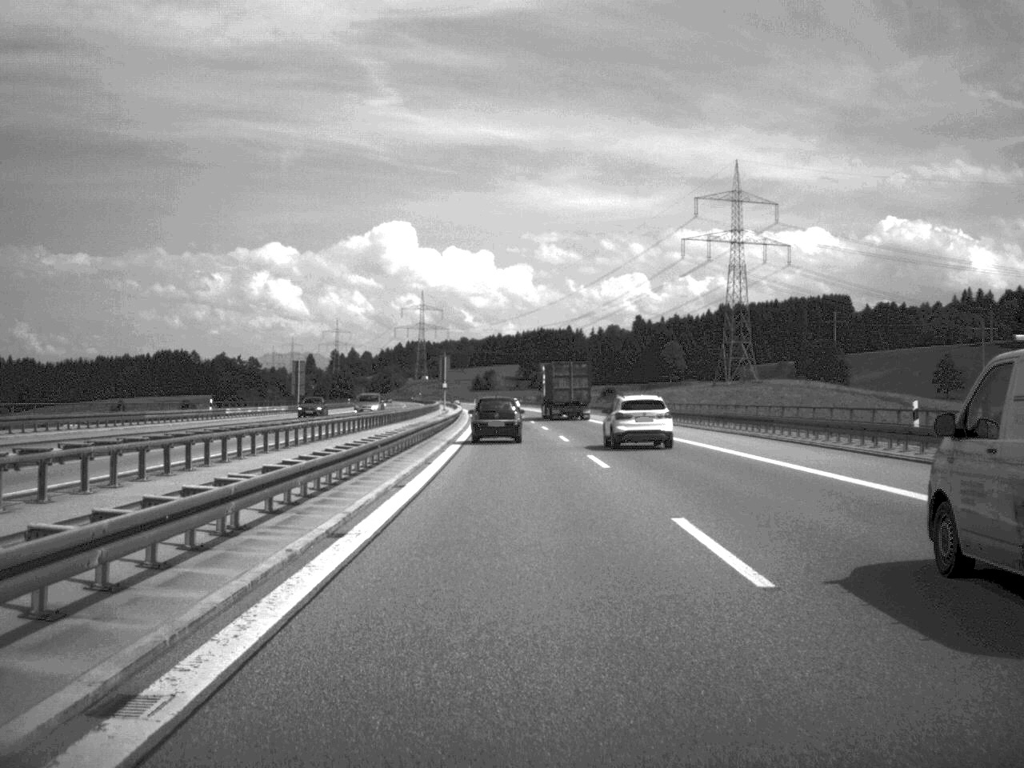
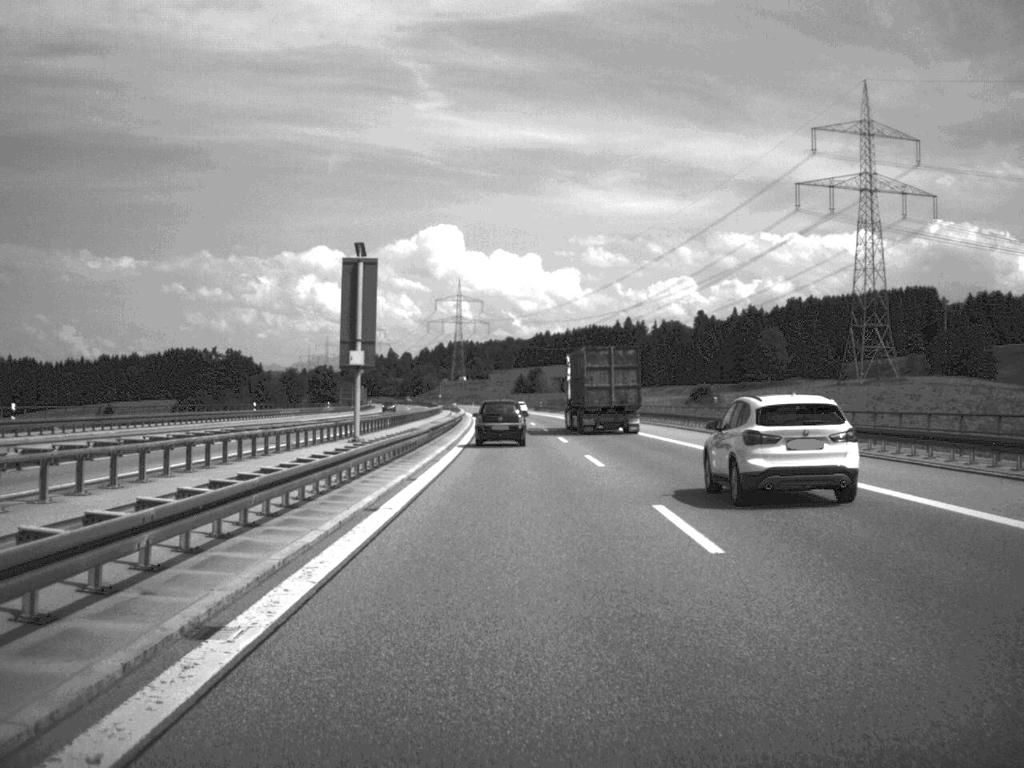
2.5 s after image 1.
(-1.6, +85.6) m; -2°
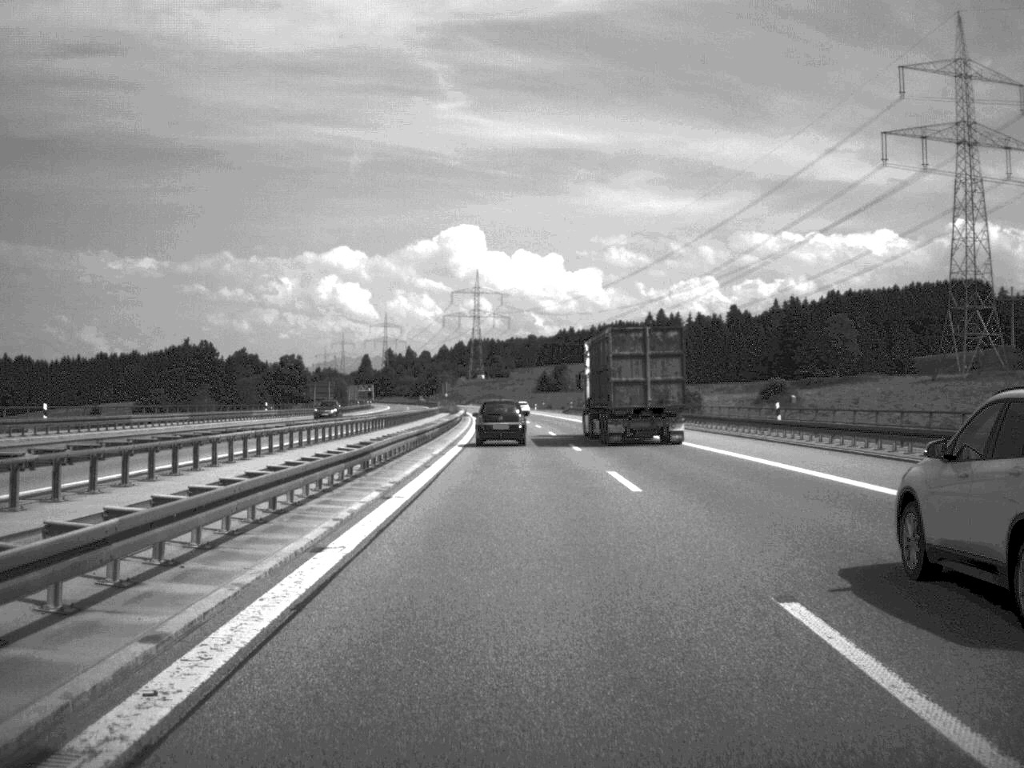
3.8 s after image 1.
(-0.4, +44.3) m; -1°
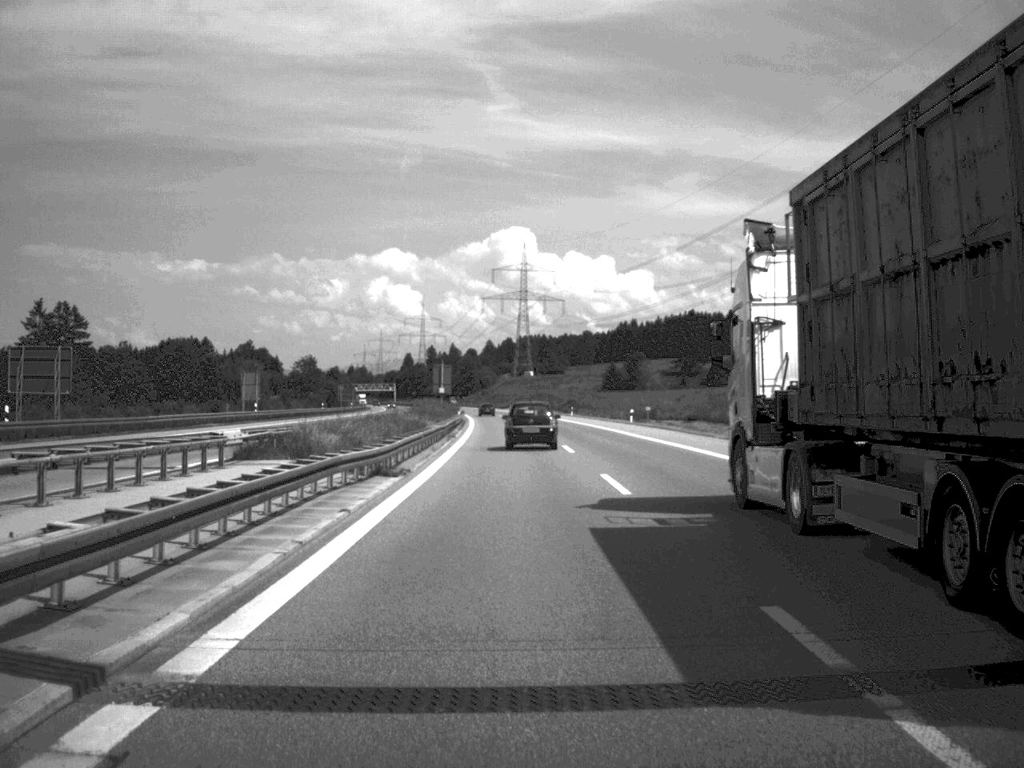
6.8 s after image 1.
(-2.2, +105.6) m; -2°
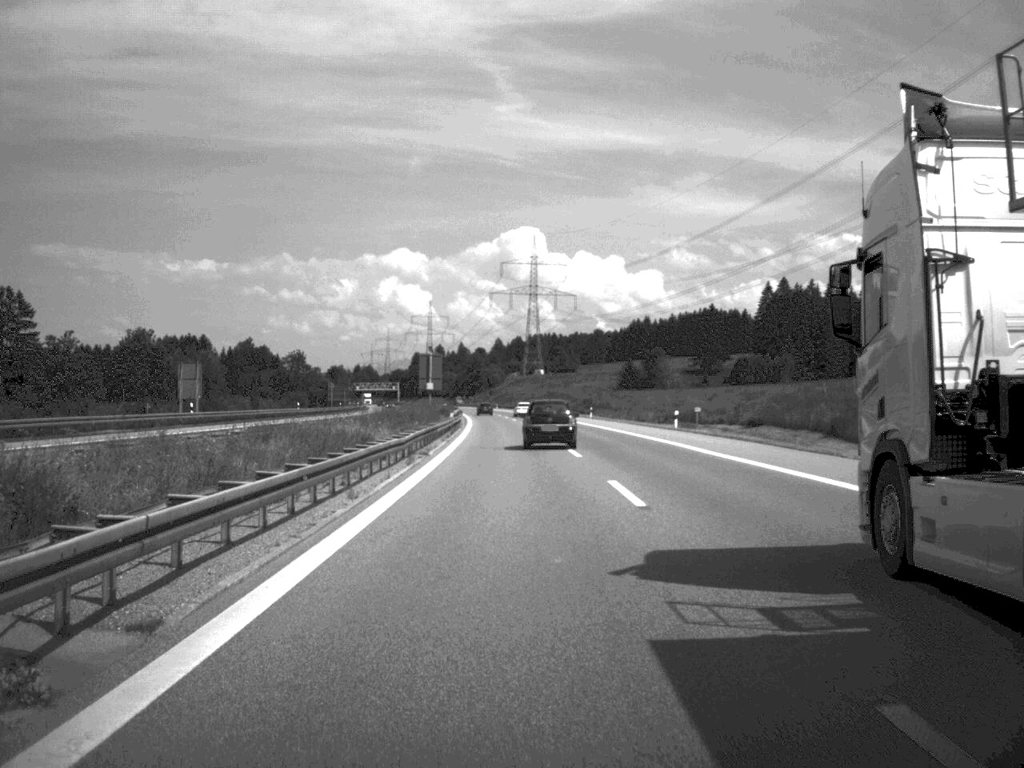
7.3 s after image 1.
(-0.1, +21.2) m; 0°
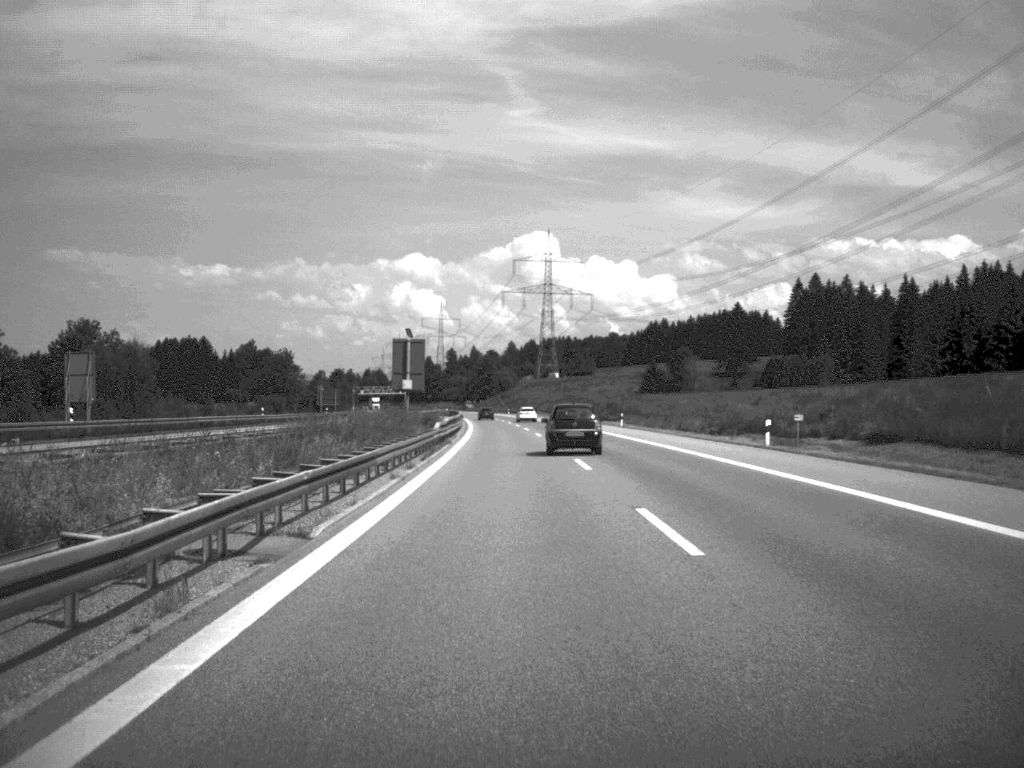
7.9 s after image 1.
(-0.1, +22.5) m; -1°
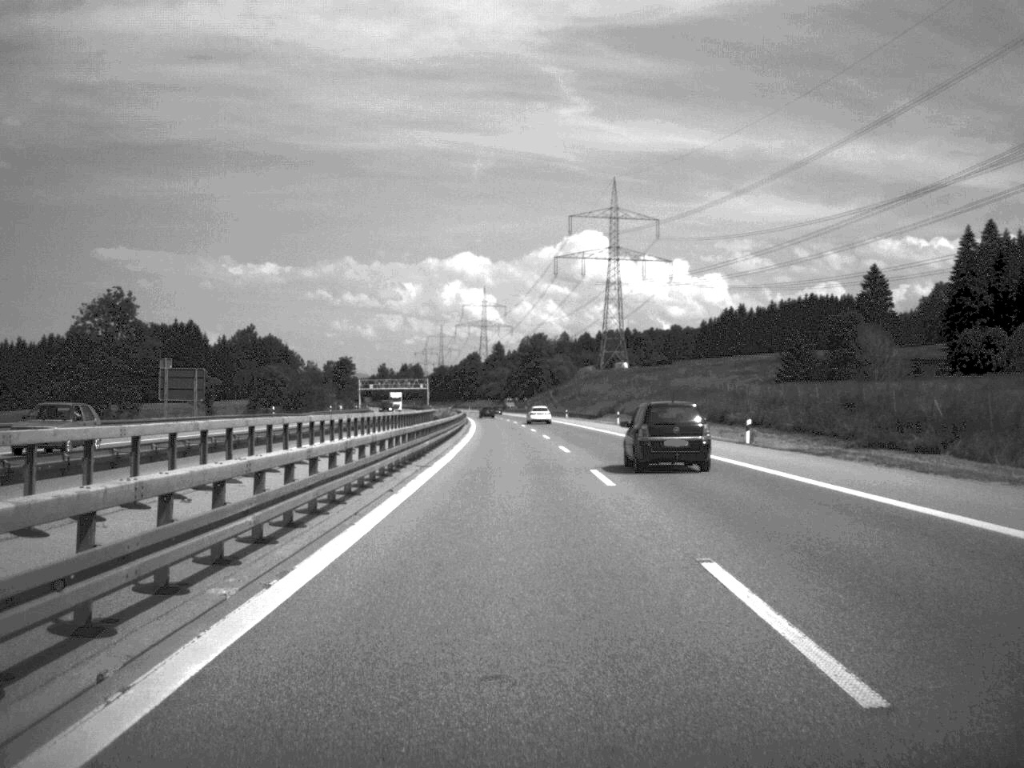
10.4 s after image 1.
(-2.0, +94.9) m; -2°
